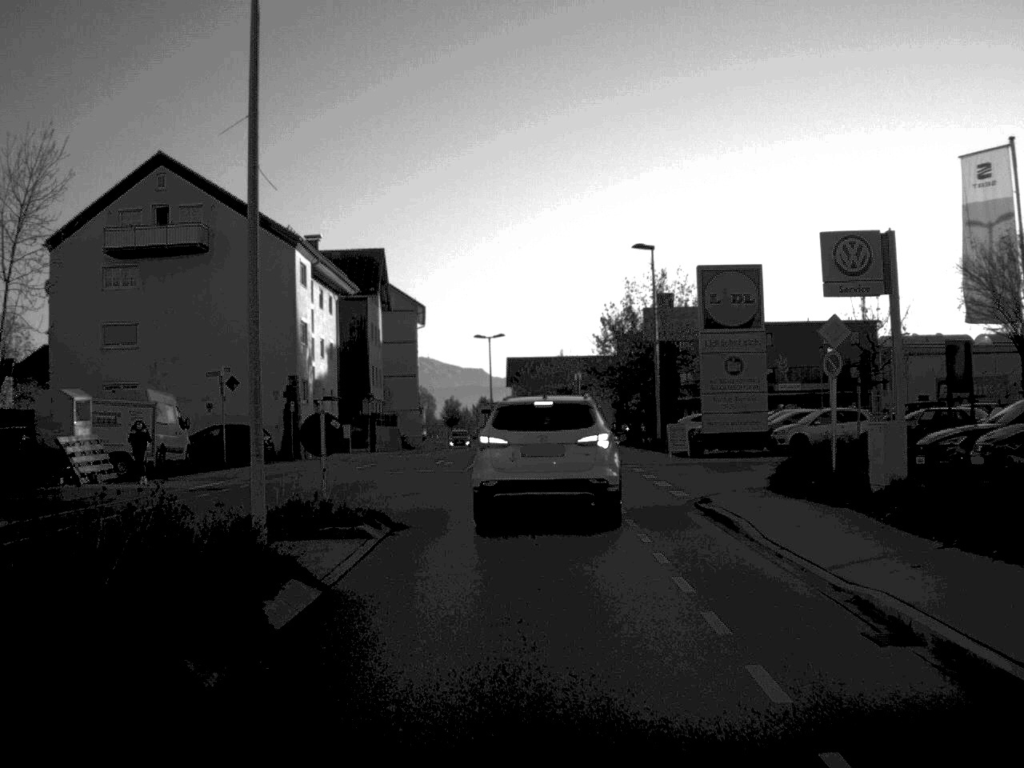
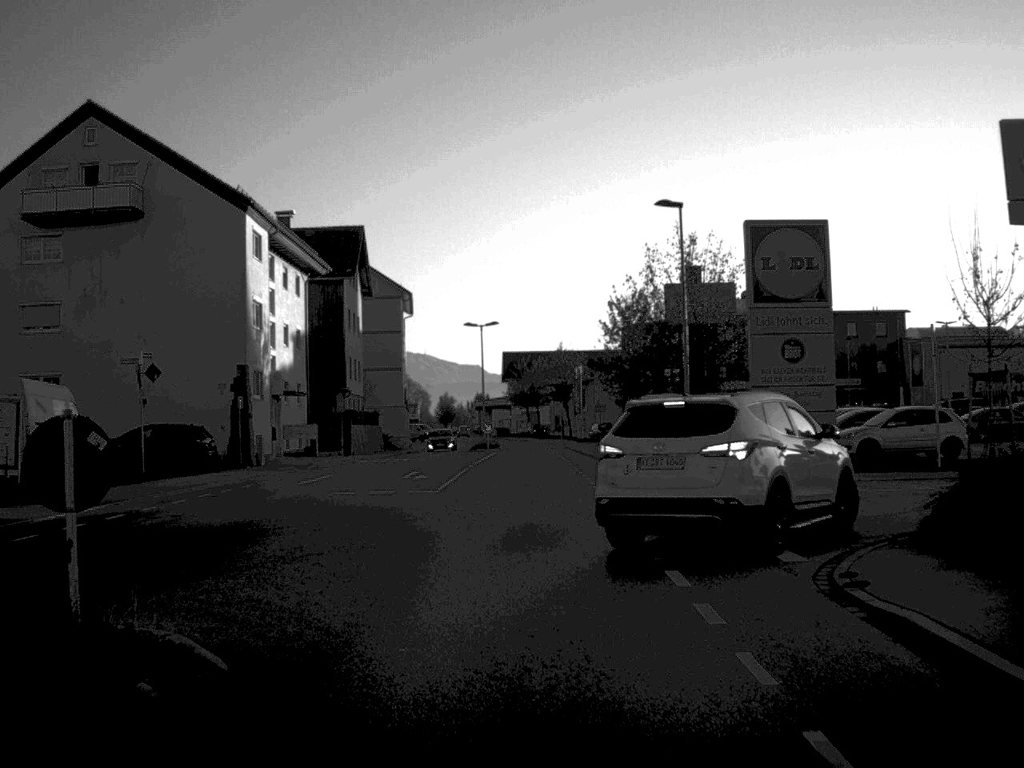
(0.0, +9.5) m; 0°
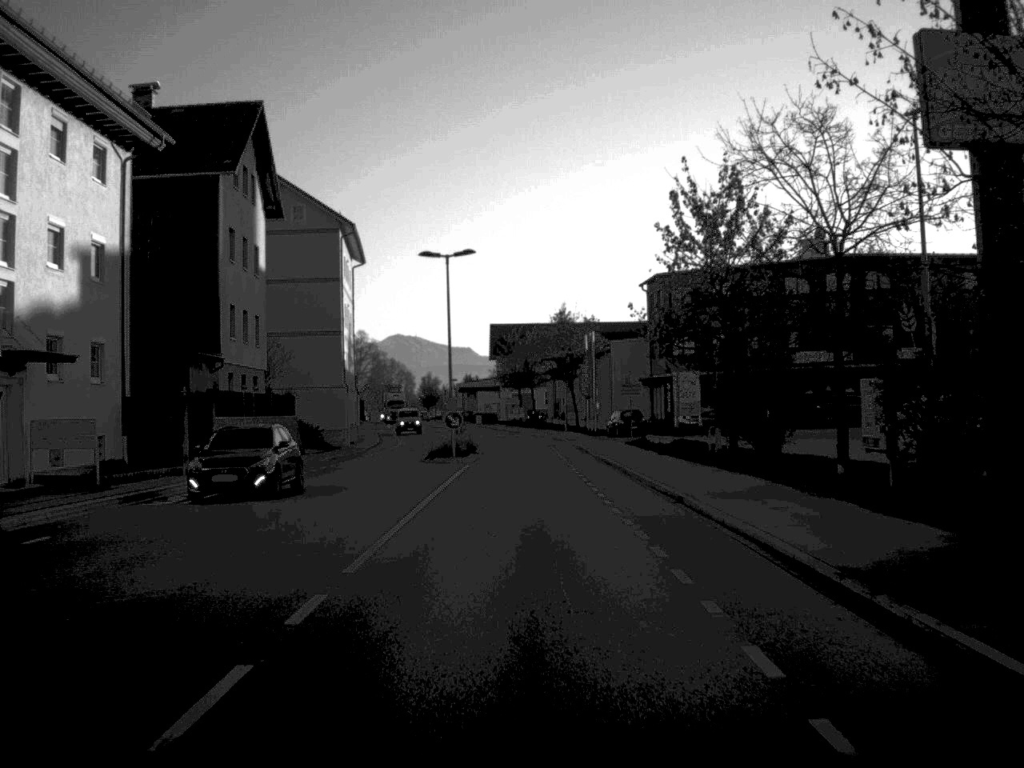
(-0.1, +29.7) m; 0°
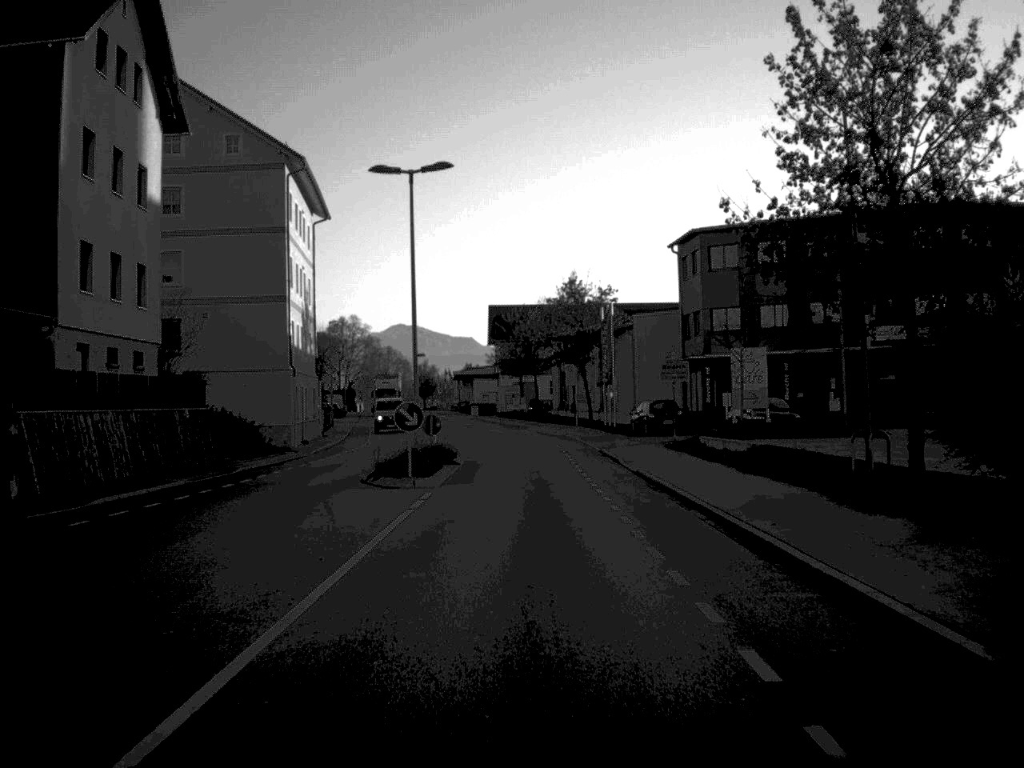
(0.0, +16.0) m; 0°
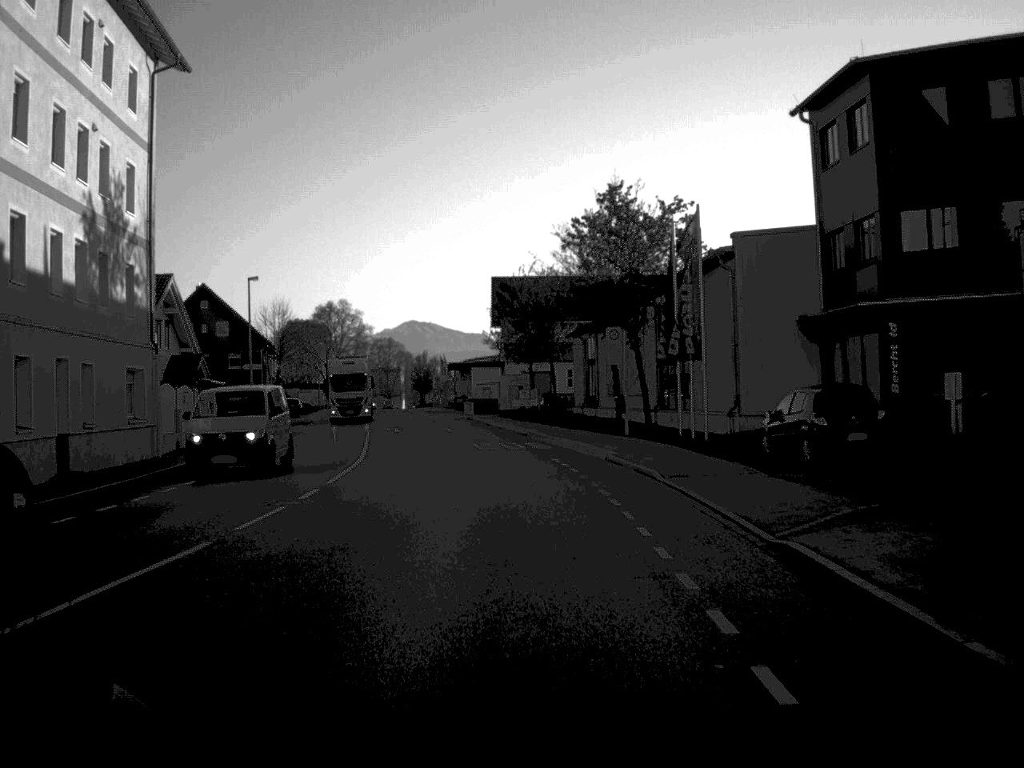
(0.0, +30.5) m; -1°
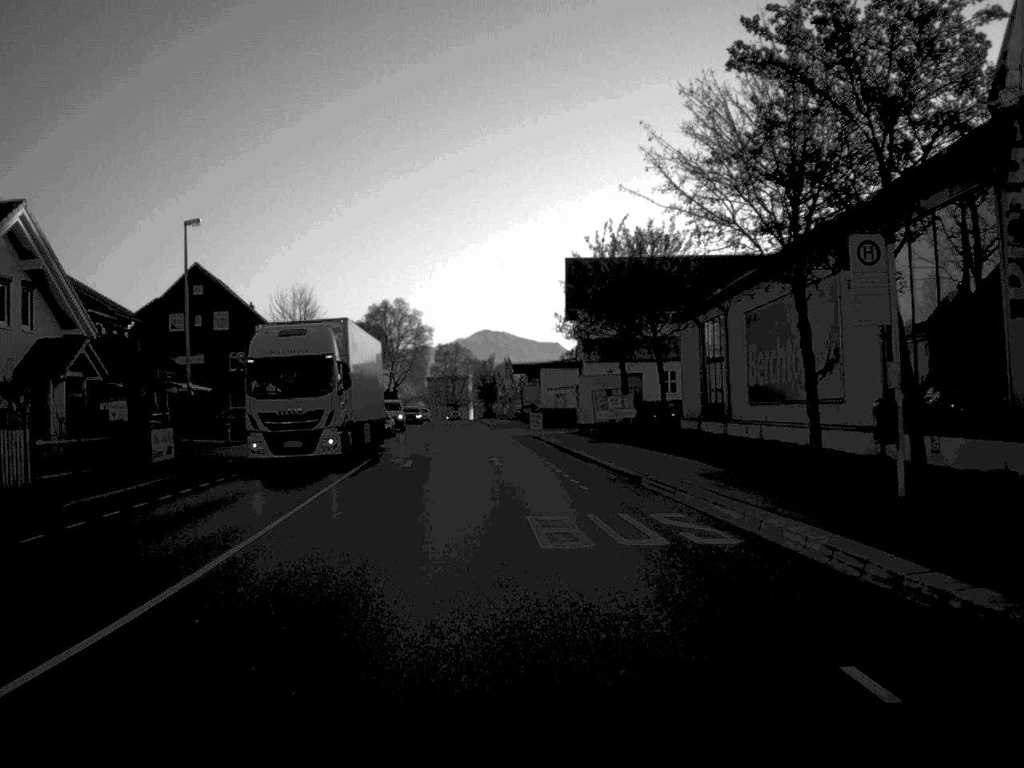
(-0.7, +23.9) m; -3°
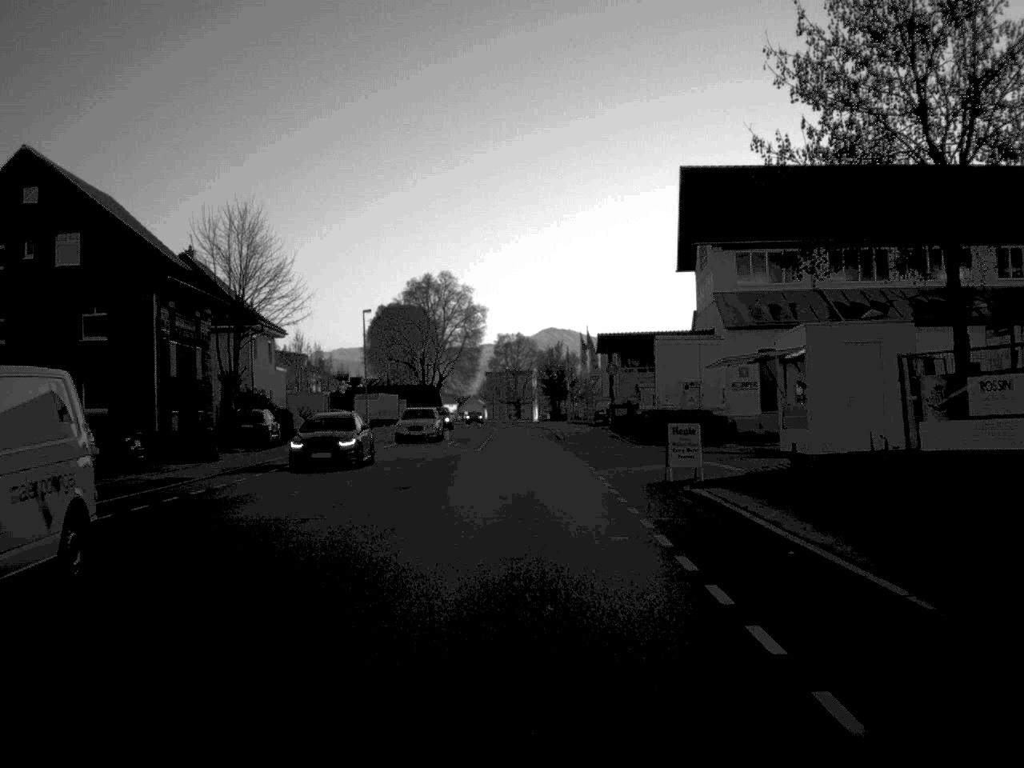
(-1.2, +39.2) m; -3°
